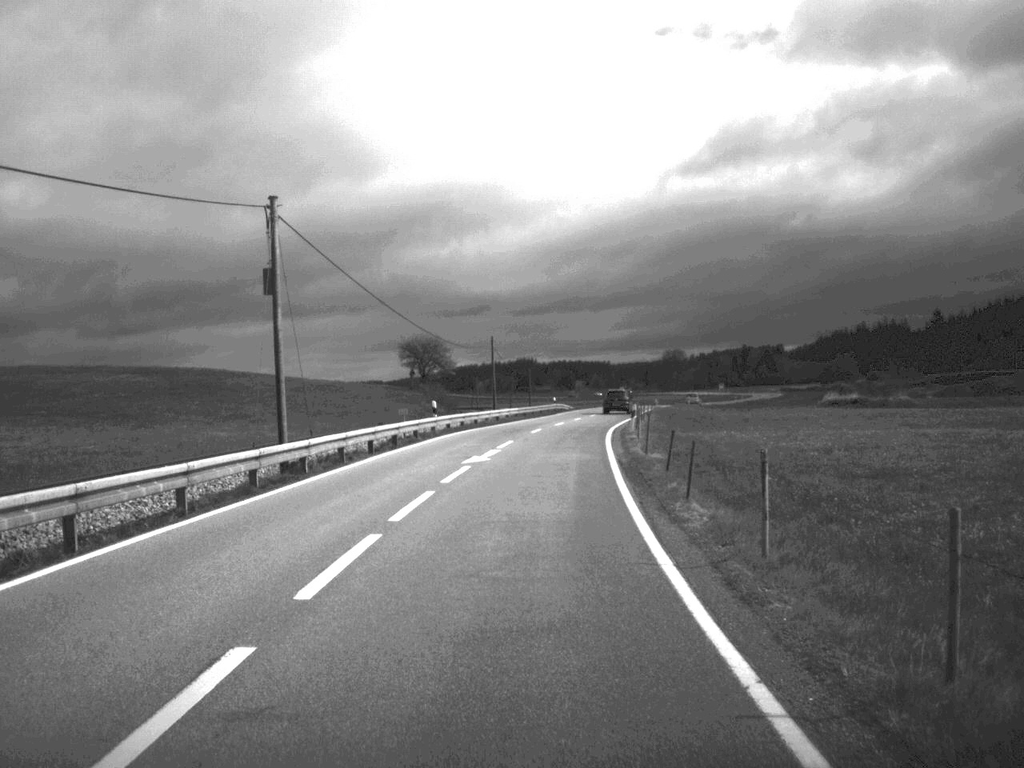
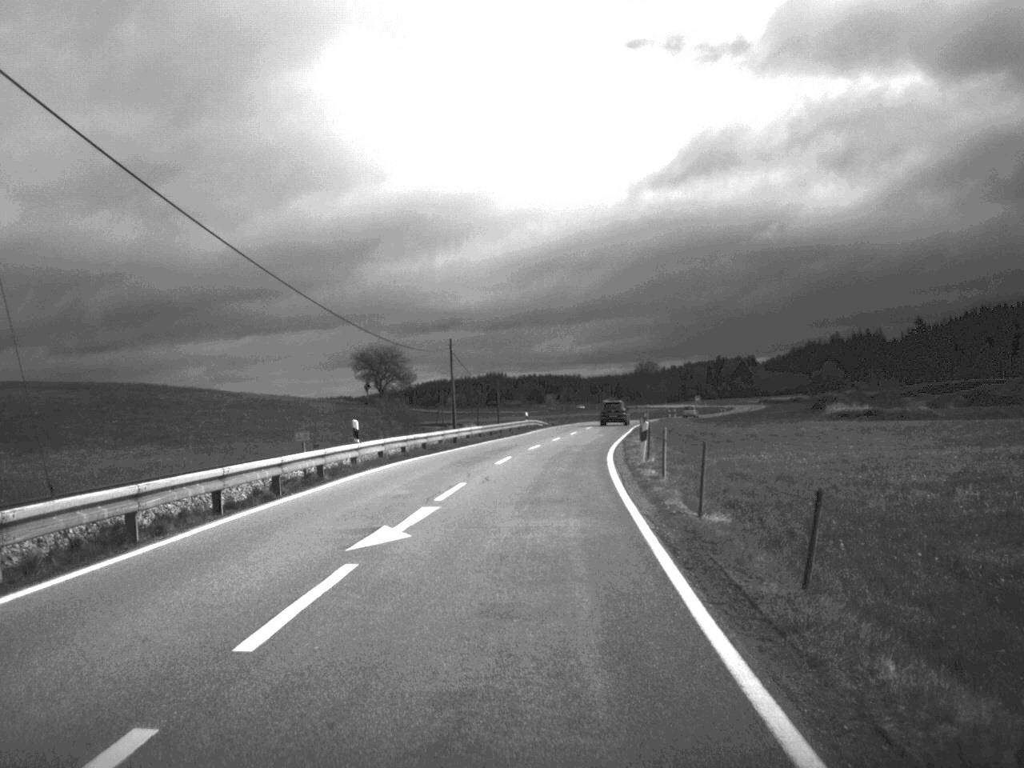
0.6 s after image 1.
(+0.2, +13.9) m; +1°
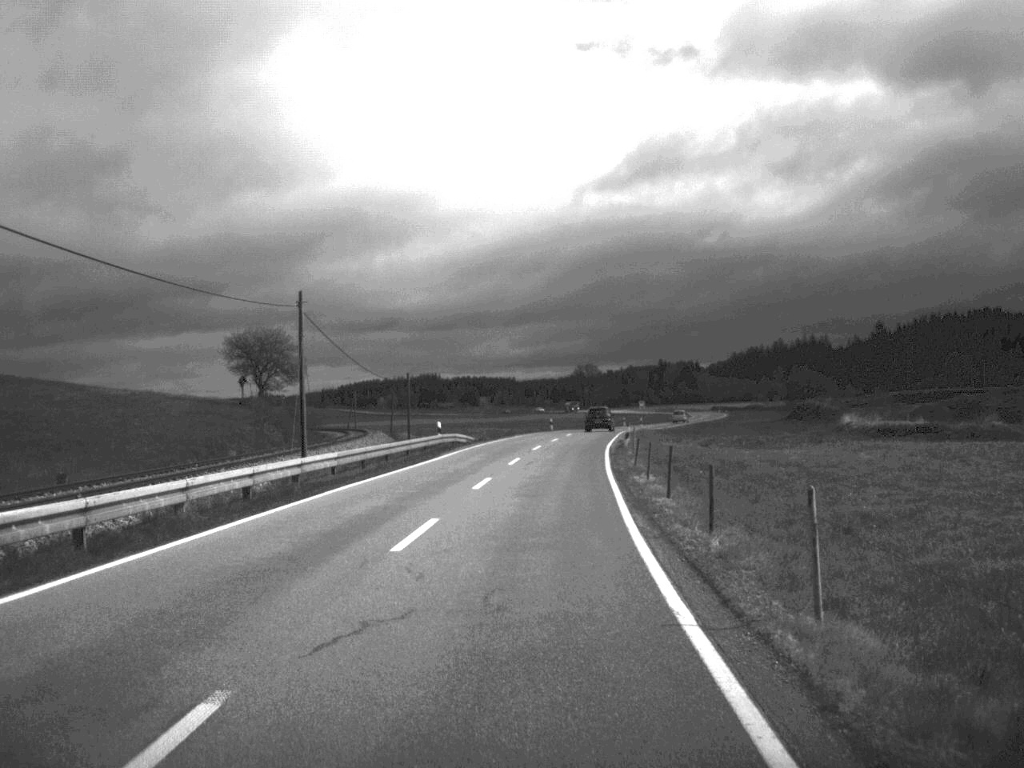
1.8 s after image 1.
(+0.7, +28.7) m; +3°
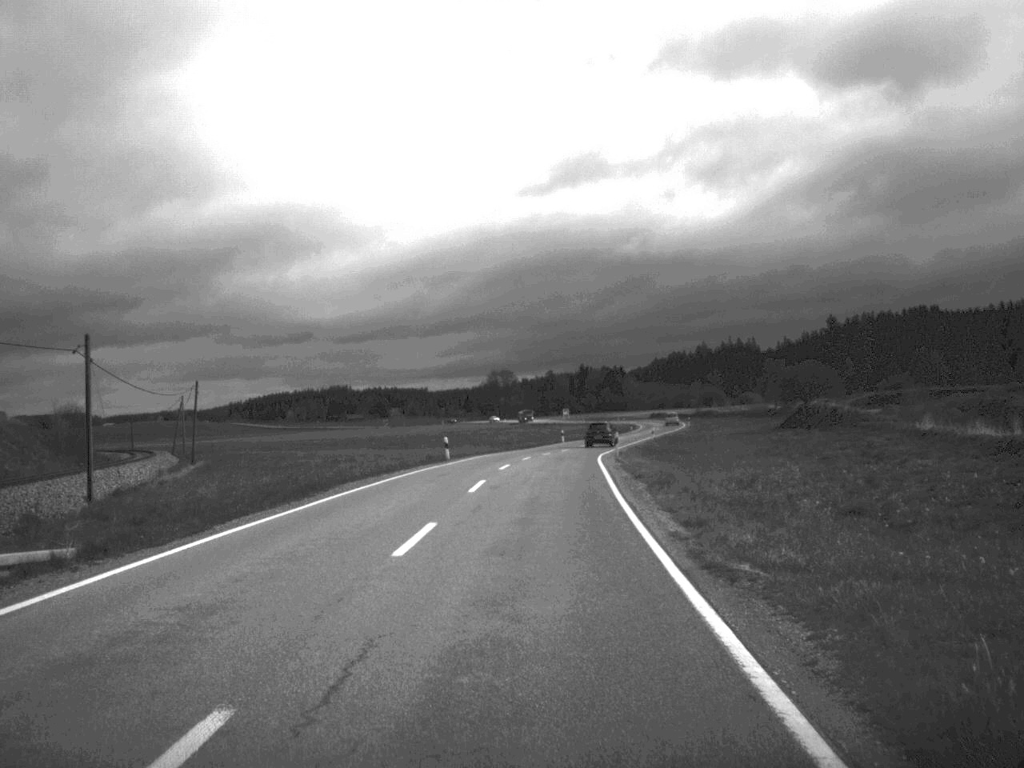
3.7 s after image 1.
(+1.5, +46.9) m; +4°
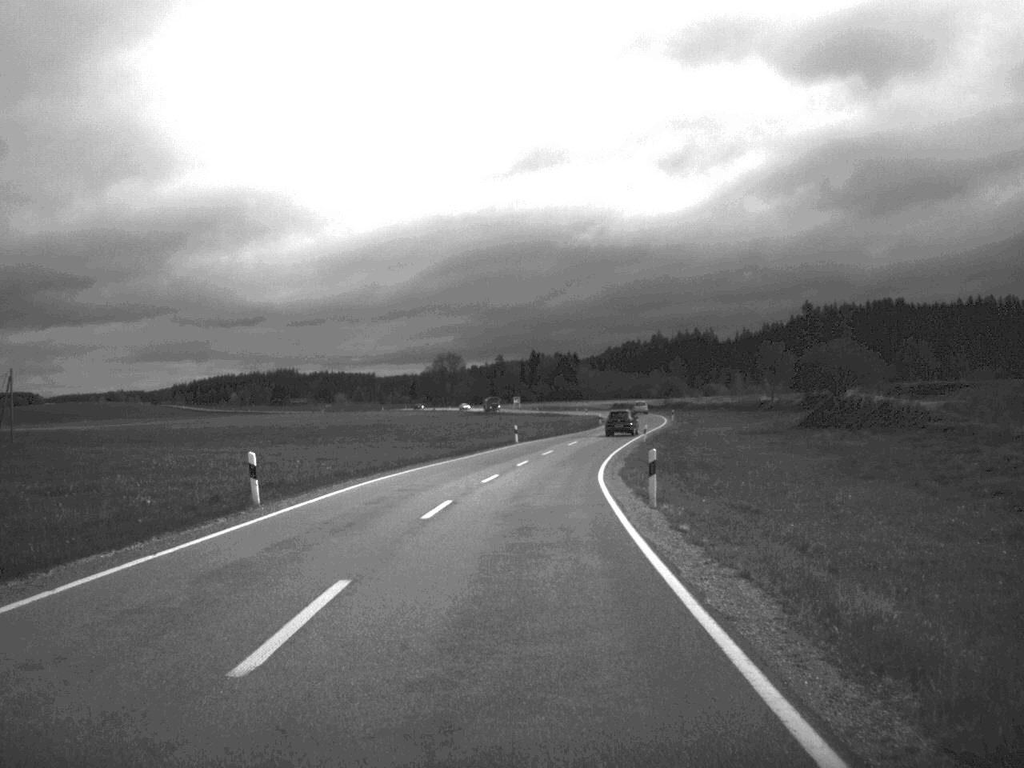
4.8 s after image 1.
(+0.5, +30.0) m; +2°
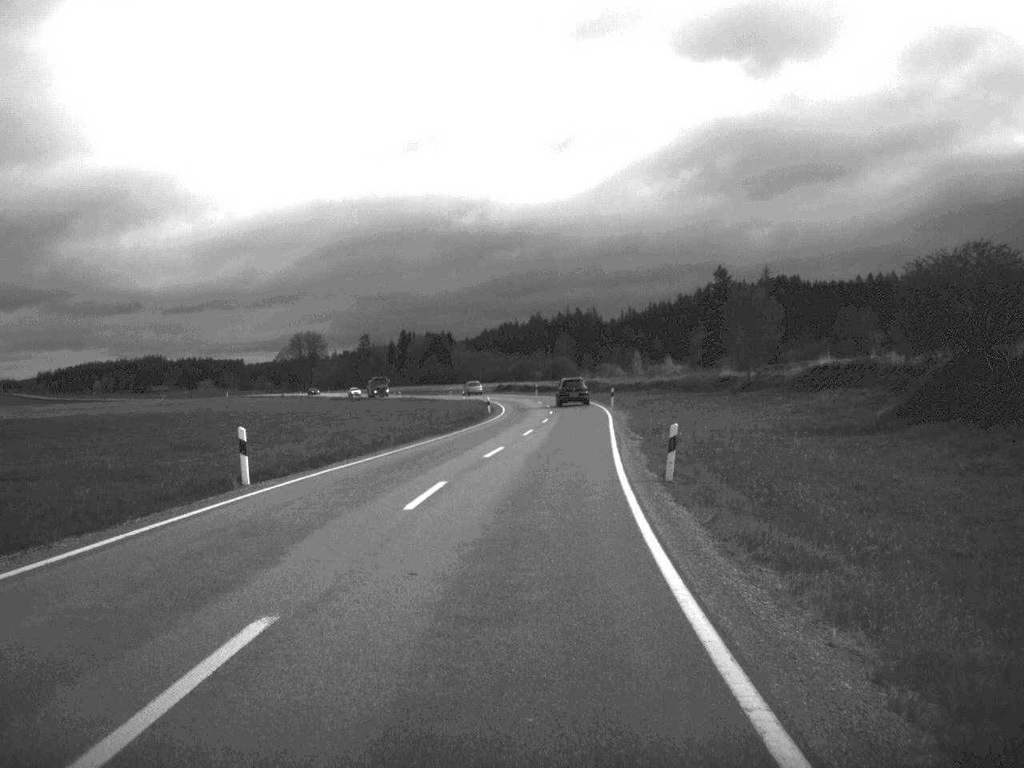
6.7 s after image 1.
(+2.0, +49.4) m; +6°
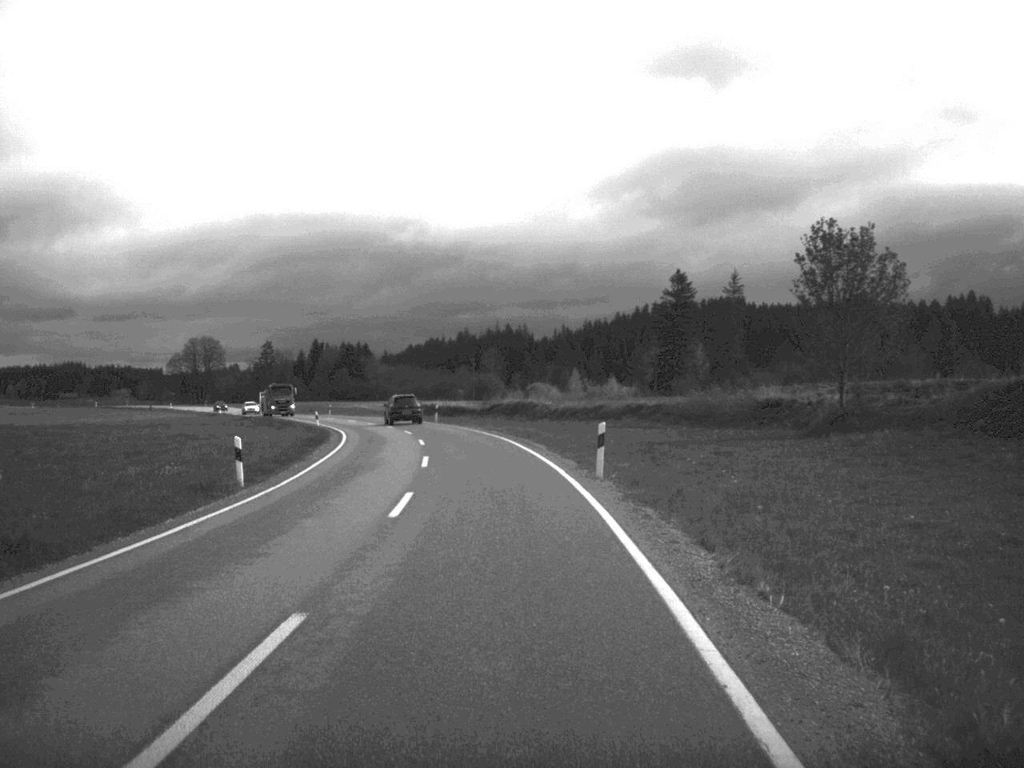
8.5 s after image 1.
(+1.9, +46.4) m; +3°
